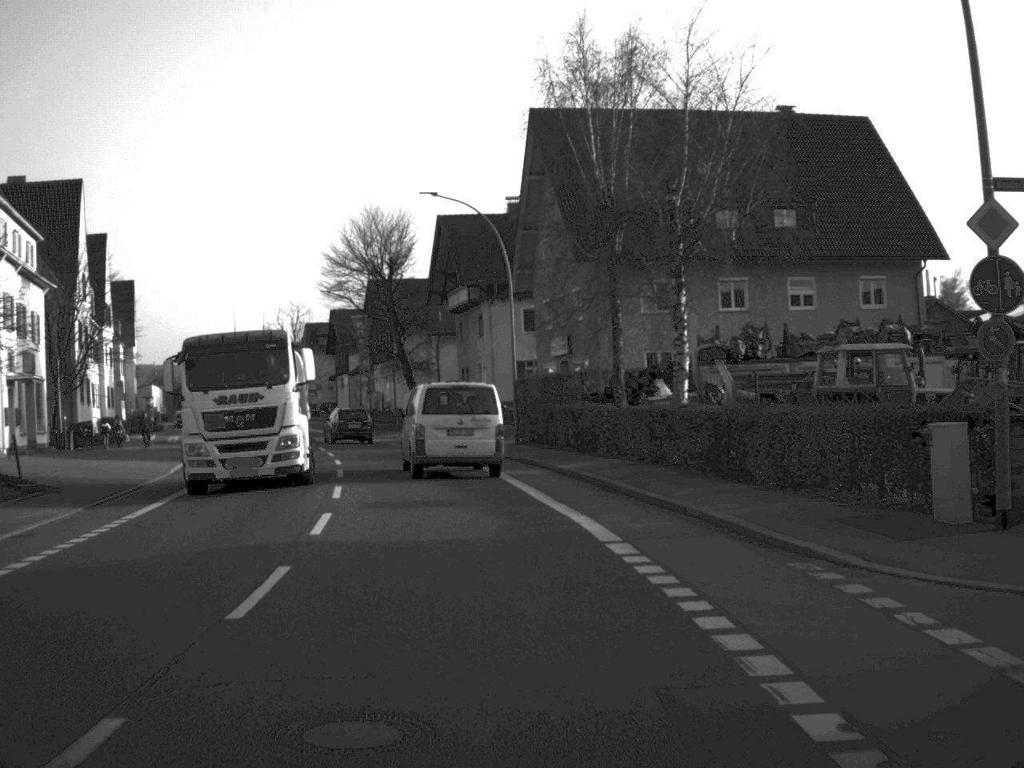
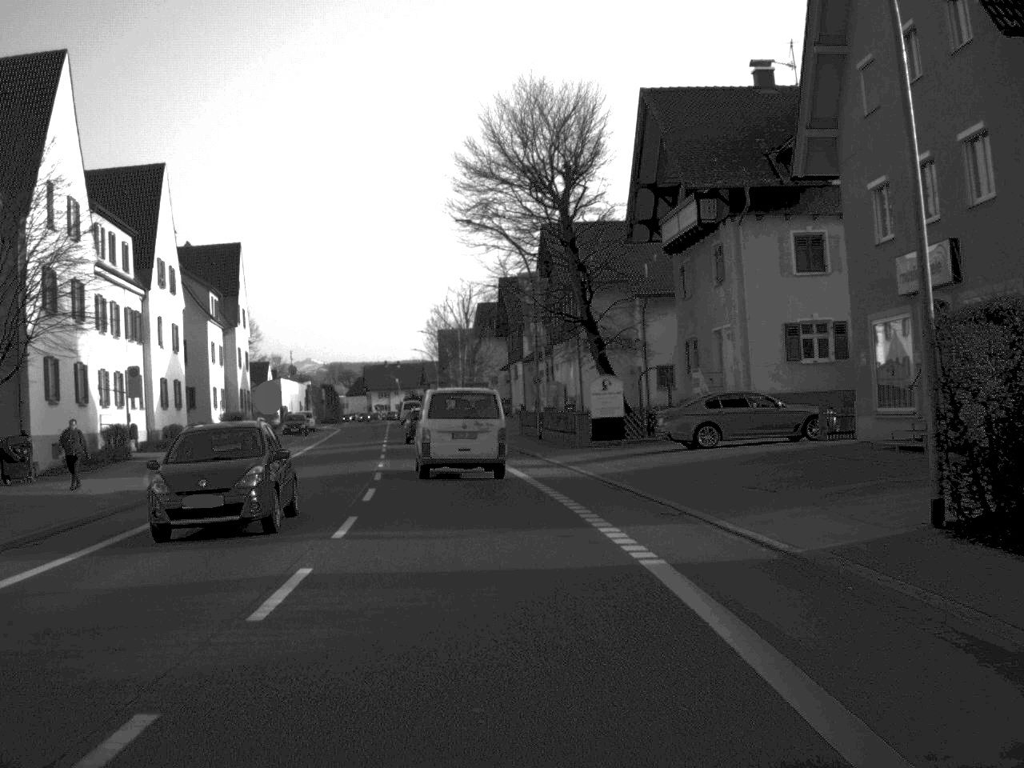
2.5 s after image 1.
(-2.3, +29.8) m; -9°
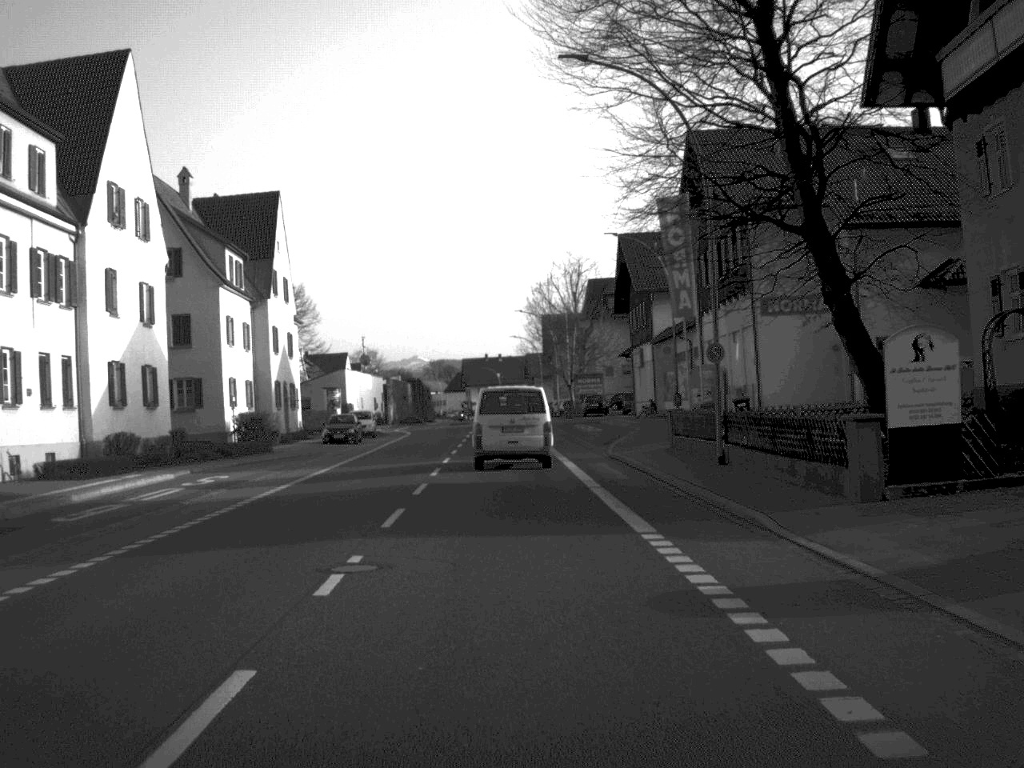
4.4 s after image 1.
(-1.1, +23.0) m; -5°
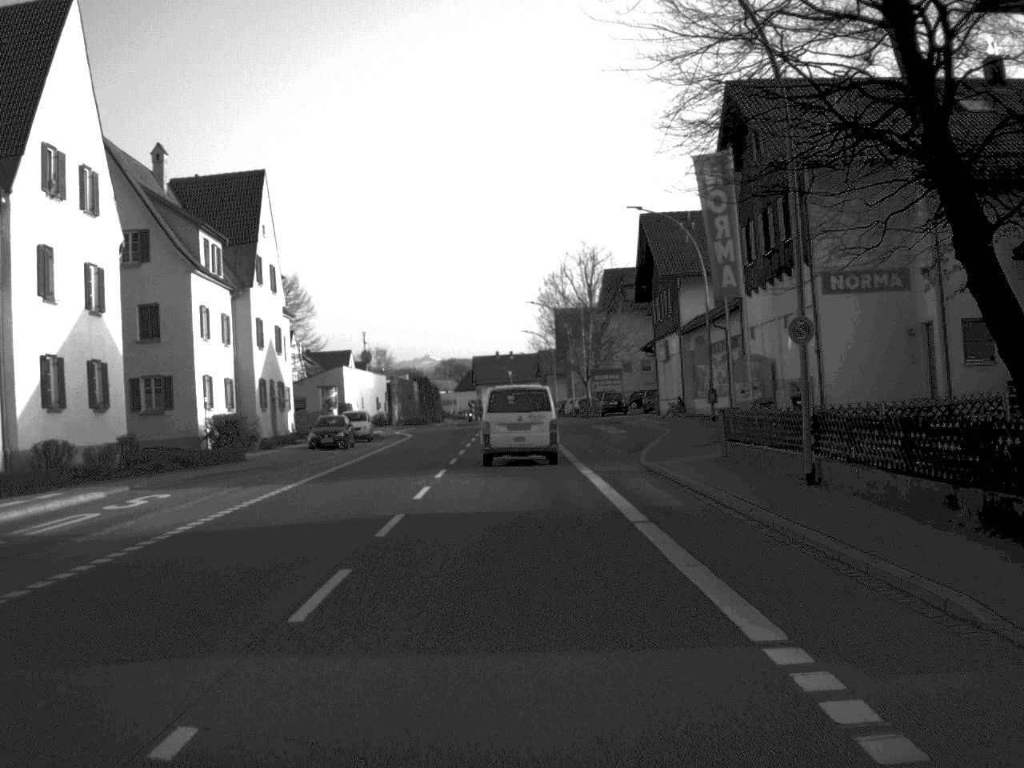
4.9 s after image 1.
(0.0, +7.2) m; -1°
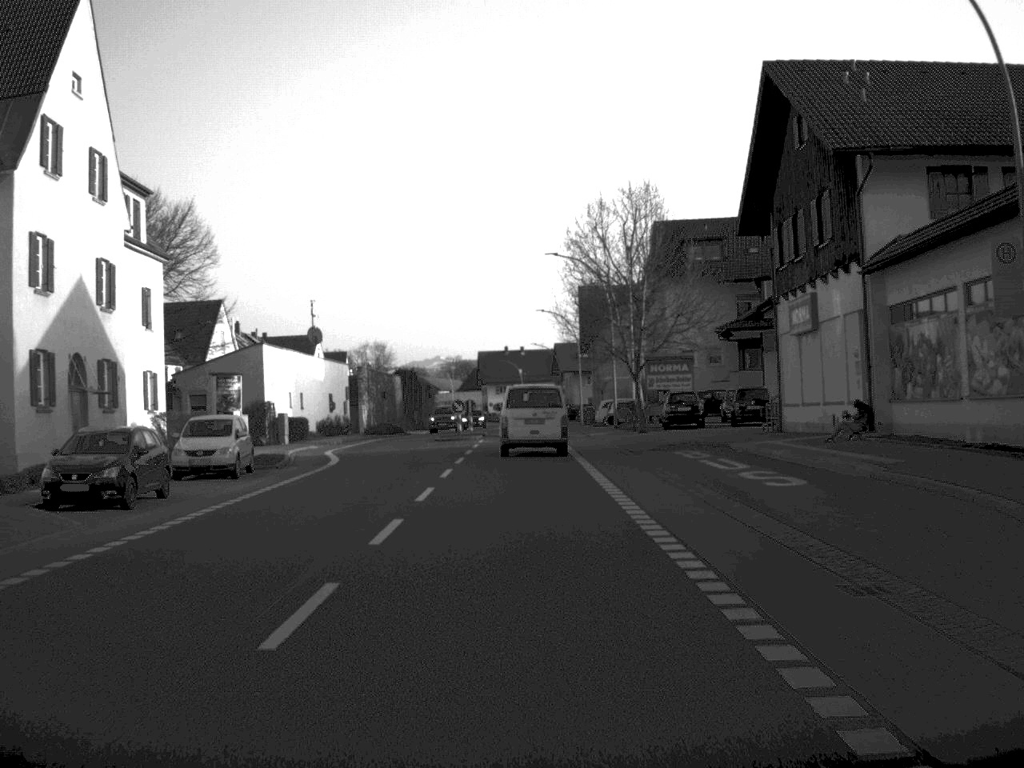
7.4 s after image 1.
(-0.3, +31.1) m; 0°
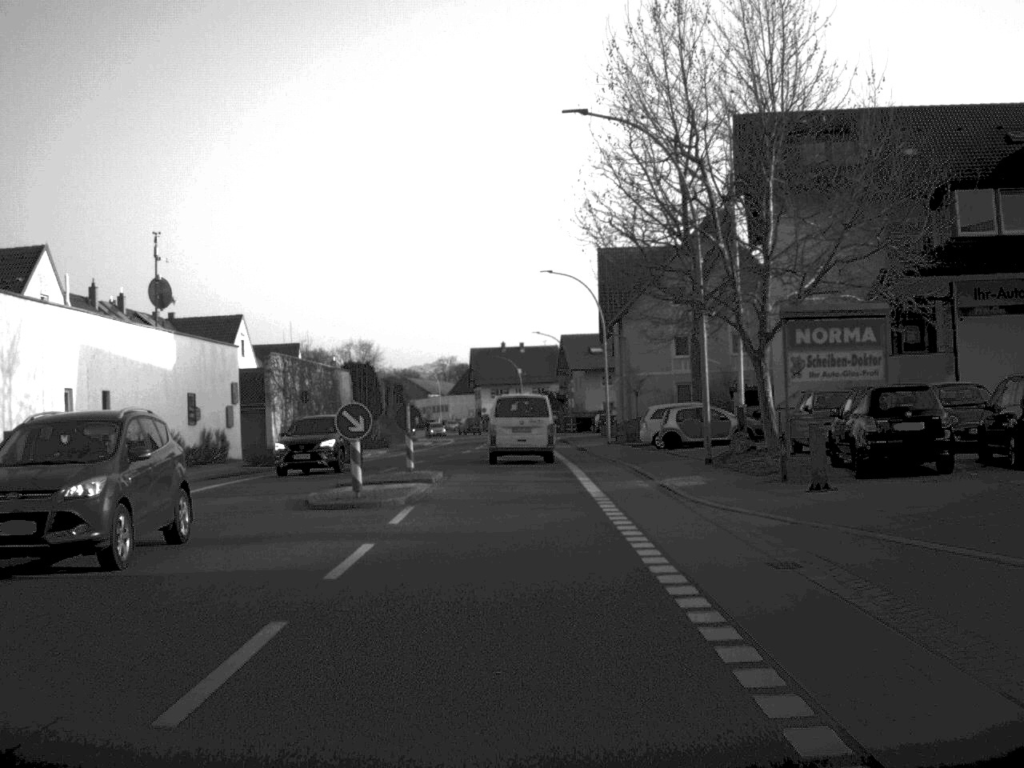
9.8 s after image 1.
(0.0, +30.9) m; 0°
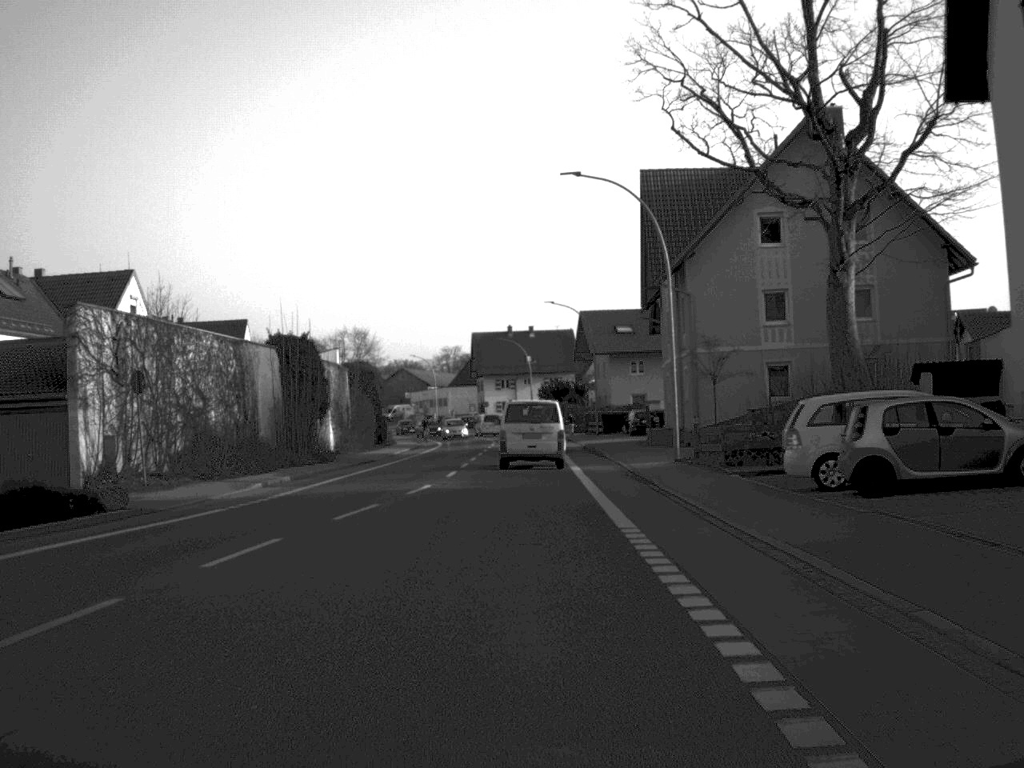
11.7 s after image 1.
(-0.1, +25.4) m; 0°
